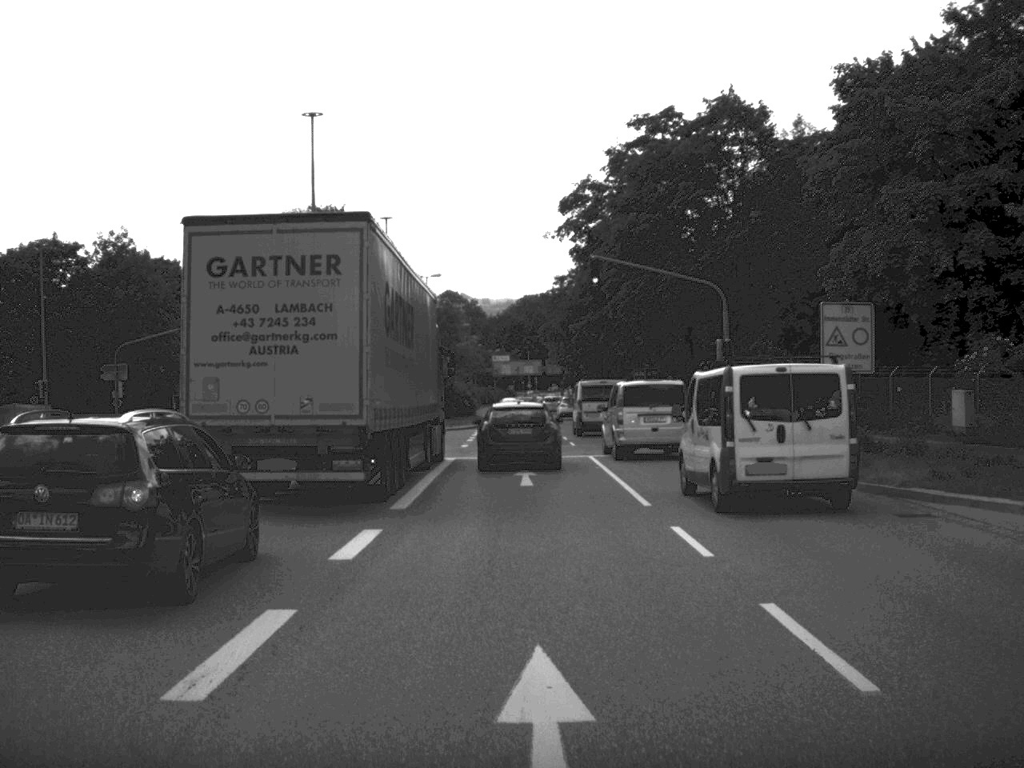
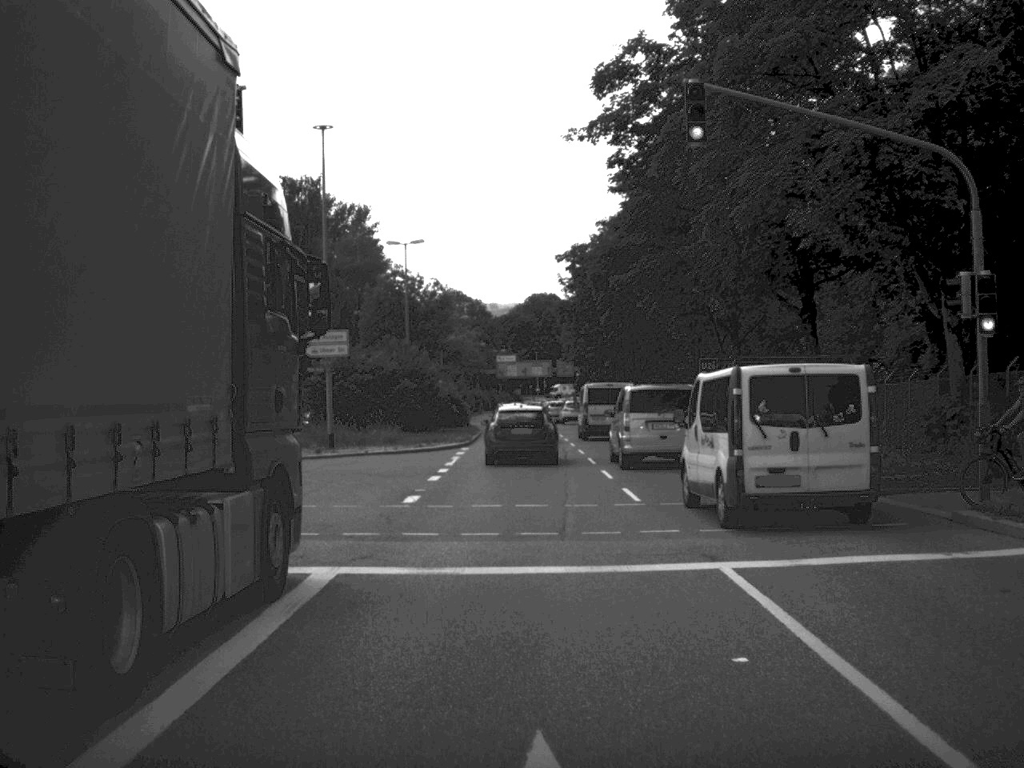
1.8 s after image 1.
(-0.1, +21.5) m; -1°
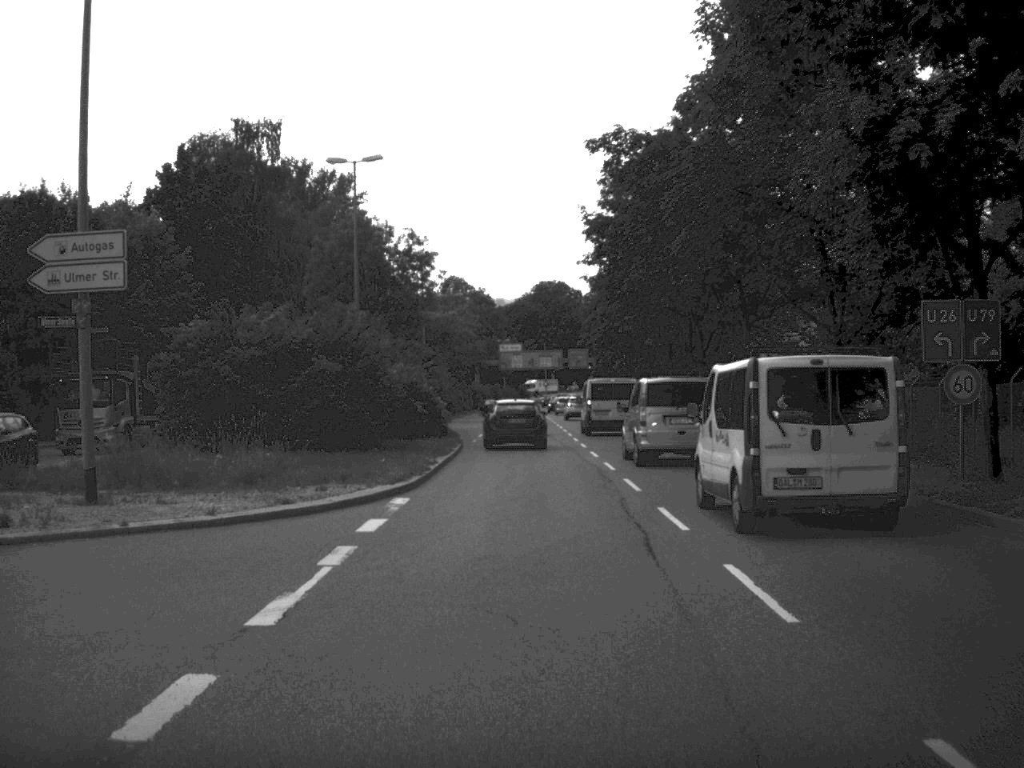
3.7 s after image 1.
(-0.1, +22.9) m; 0°
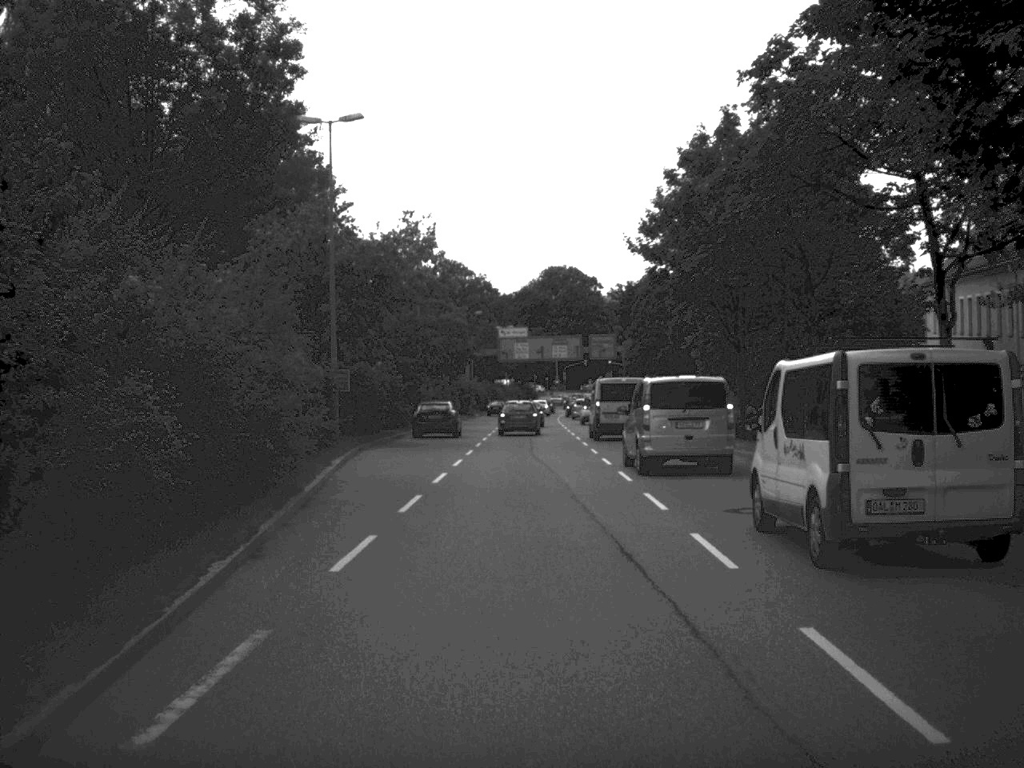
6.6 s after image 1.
(-0.1, +38.3) m; -1°
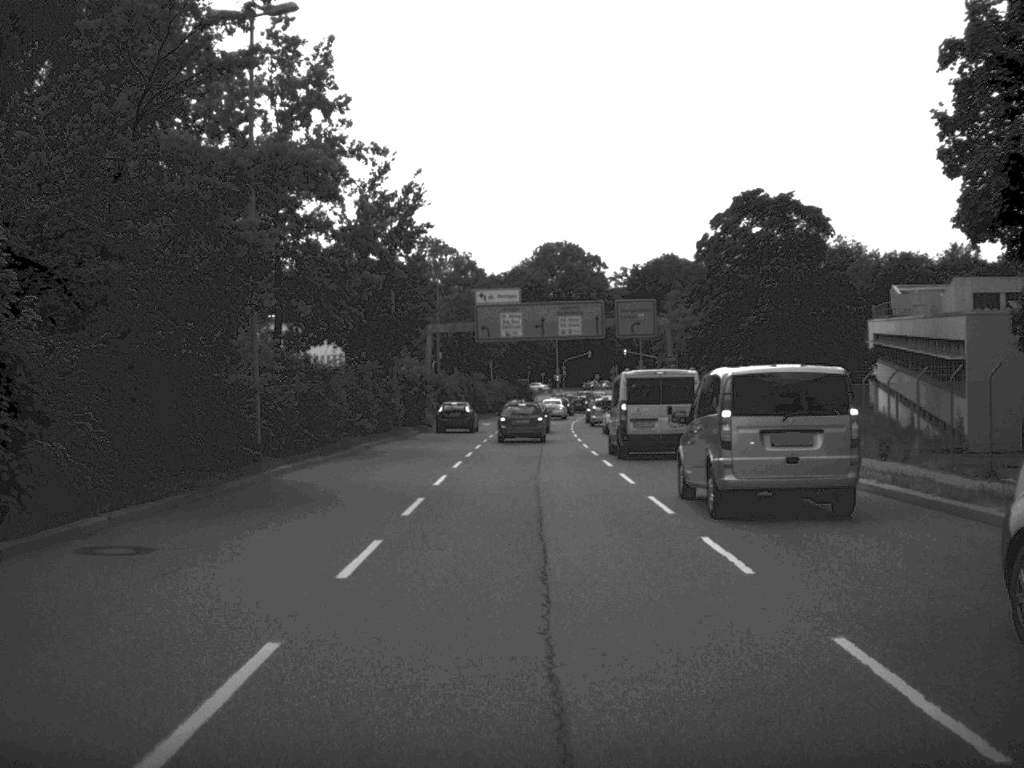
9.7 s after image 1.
(-0.1, +41.6) m; 0°
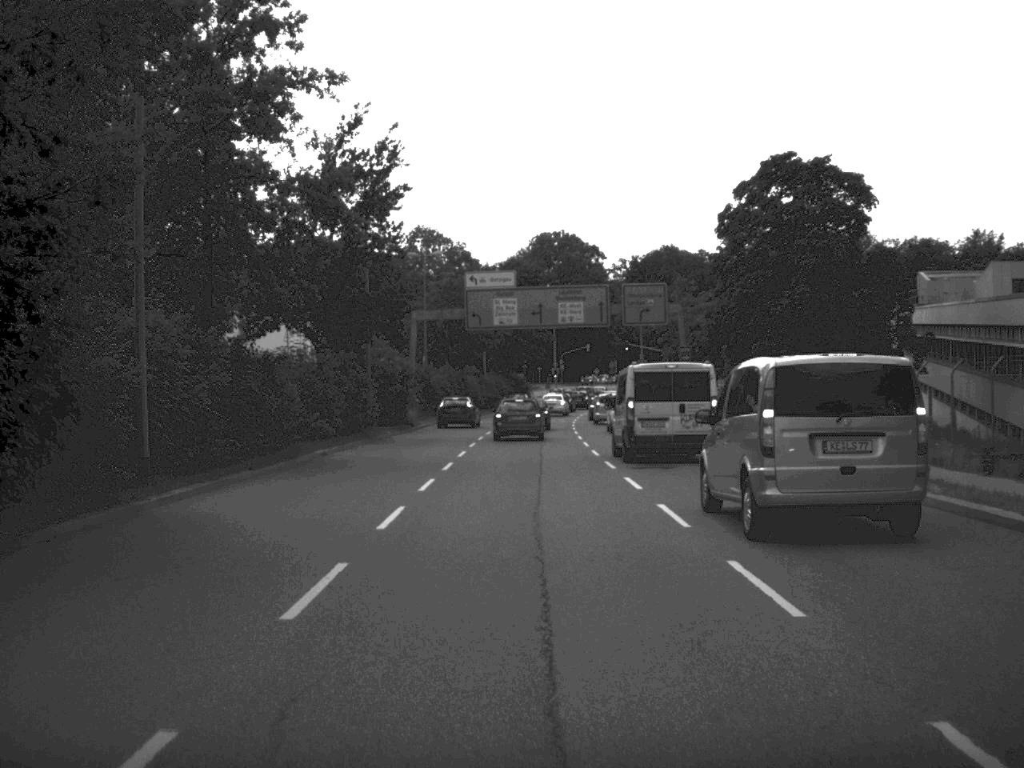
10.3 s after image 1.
(0.0, +8.1) m; 0°
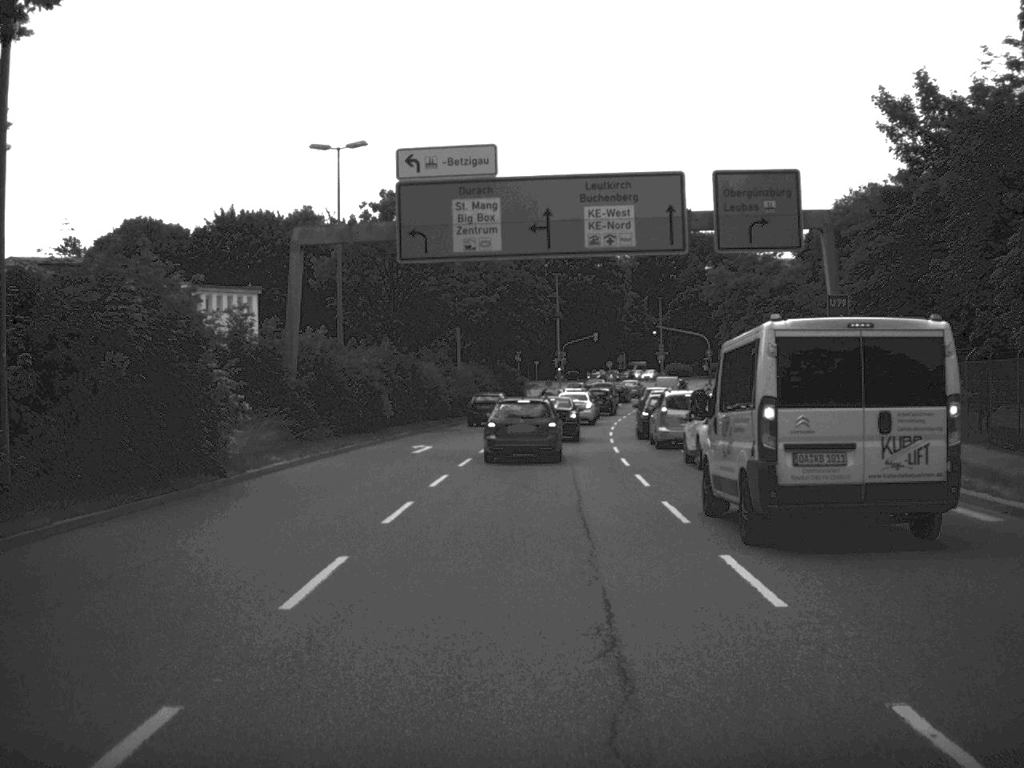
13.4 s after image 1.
(0.0, +35.0) m; 0°
